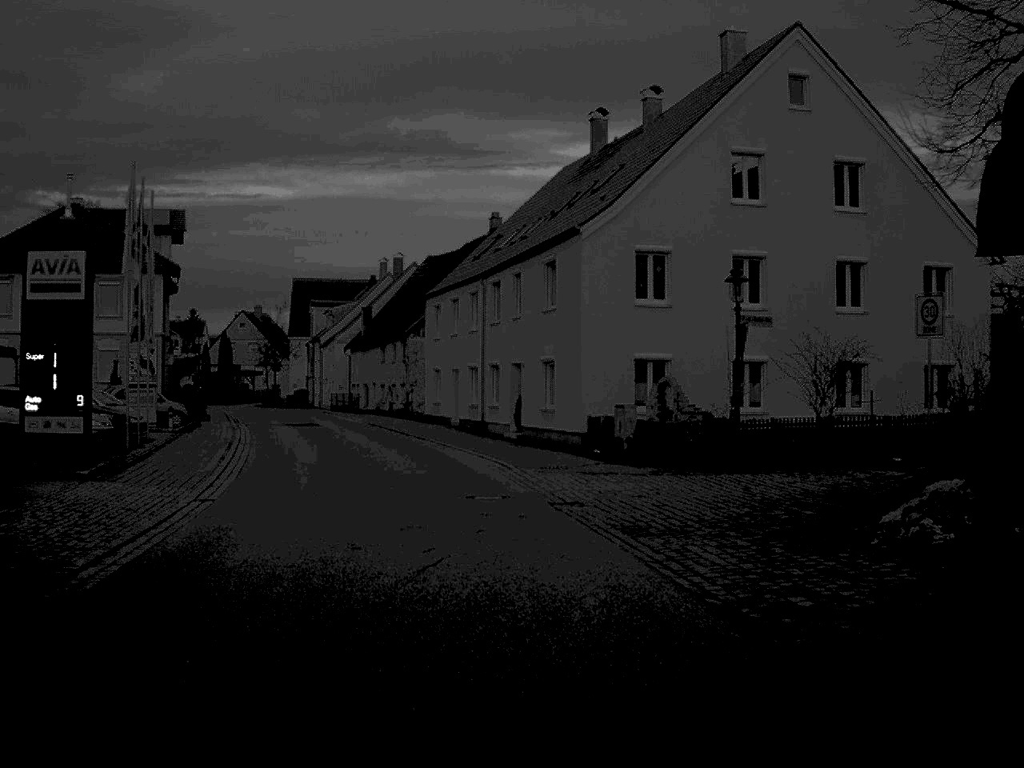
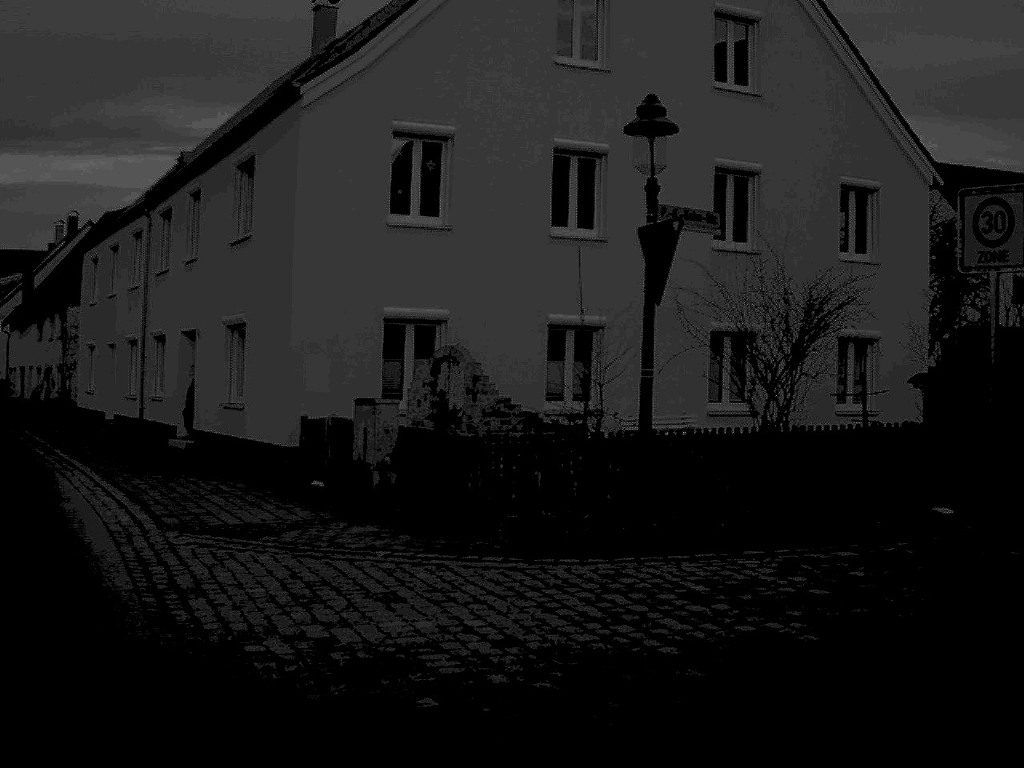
(+0.2, +13.7) m; +15°
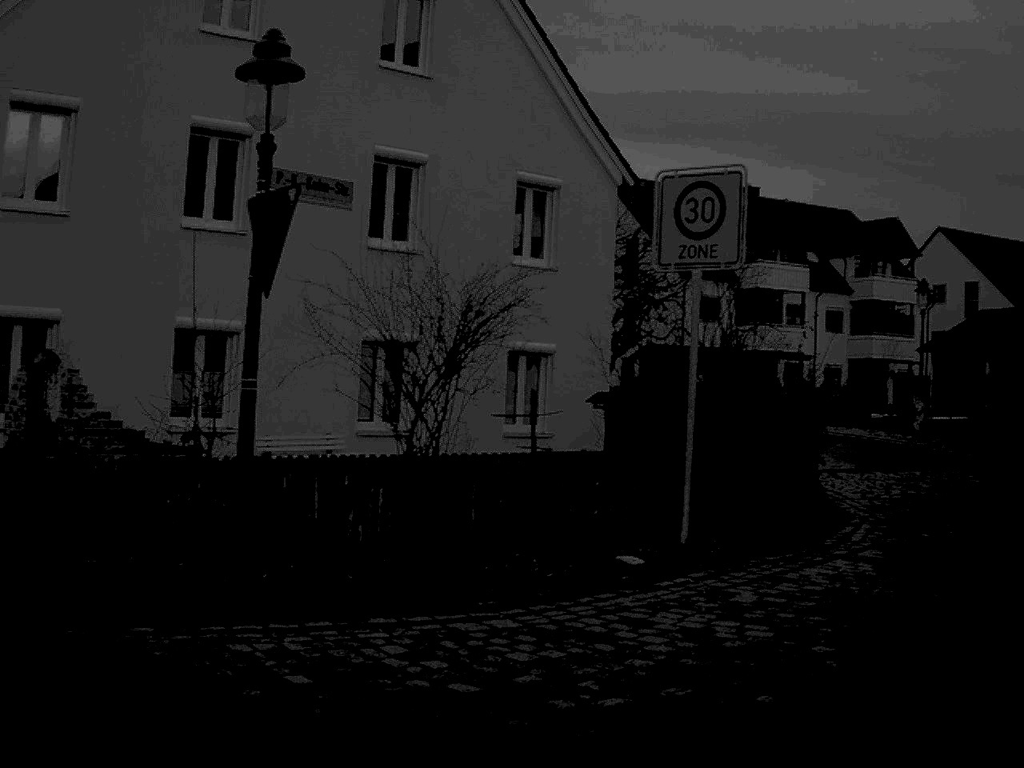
(+0.3, +2.5) m; +15°
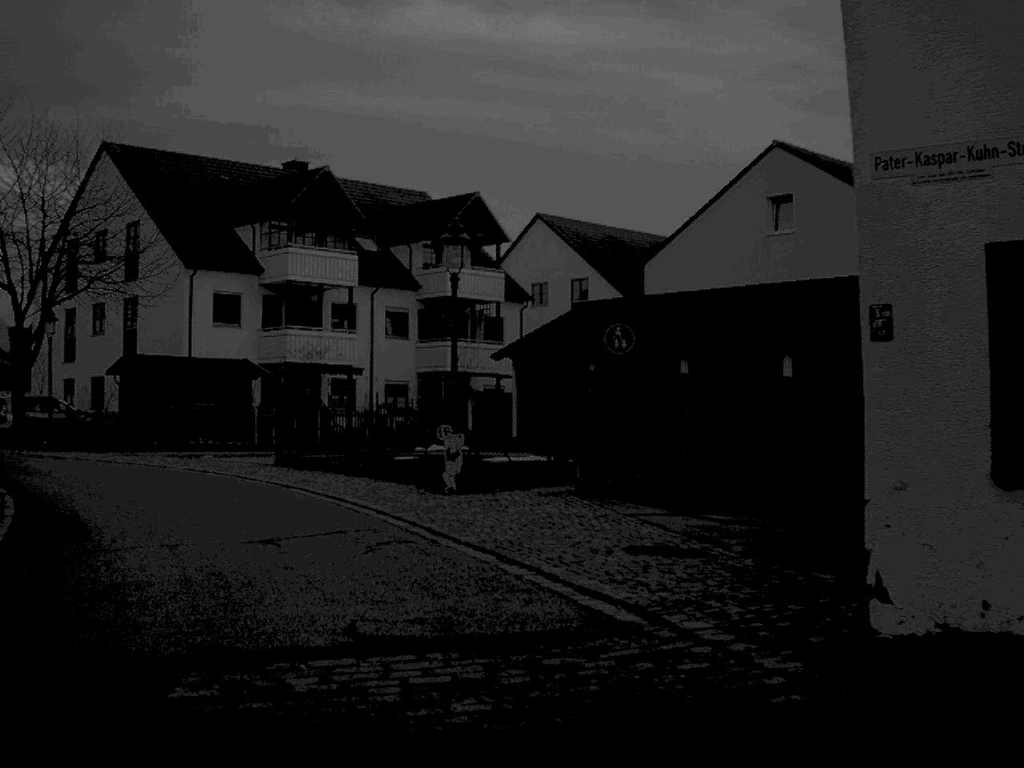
(+4.7, +13.1) m; +15°
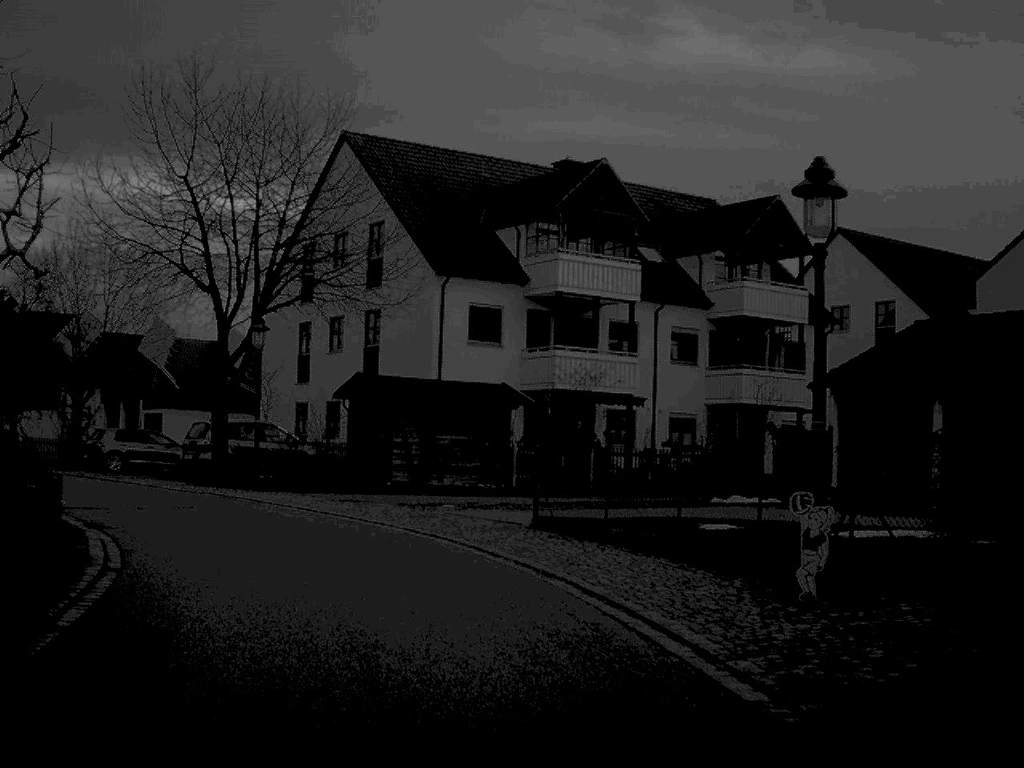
(-0.7, +6.7) m; -12°
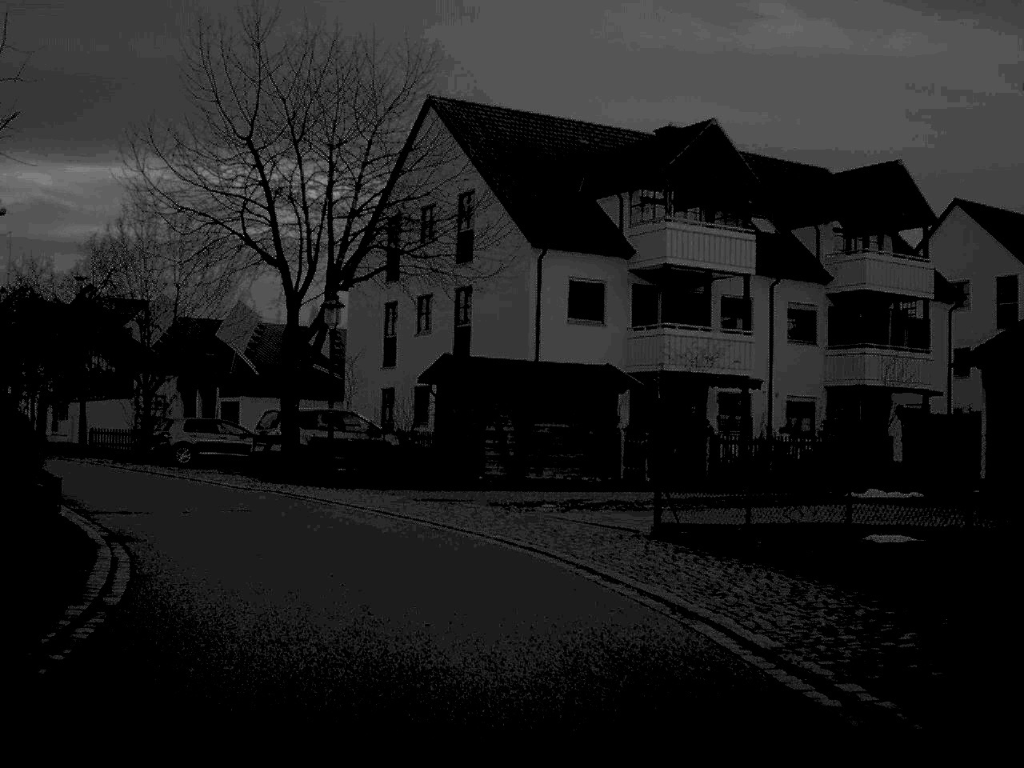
(-0.1, +3.3) m; -4°
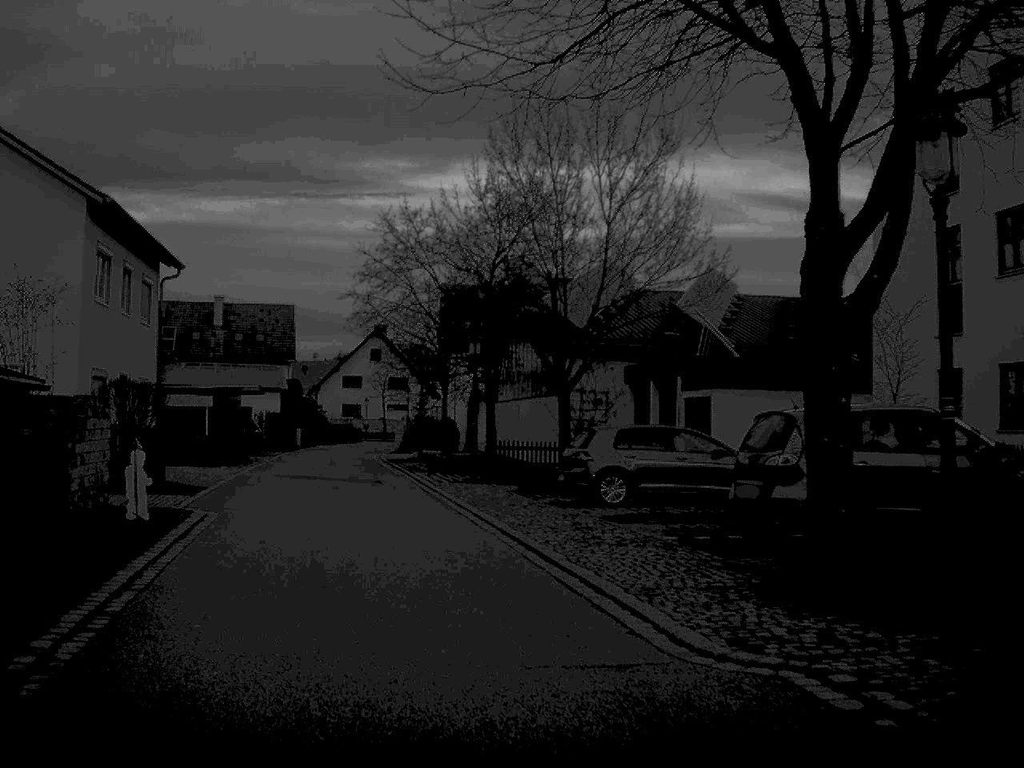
(-2.8, +15.6) m; -21°
